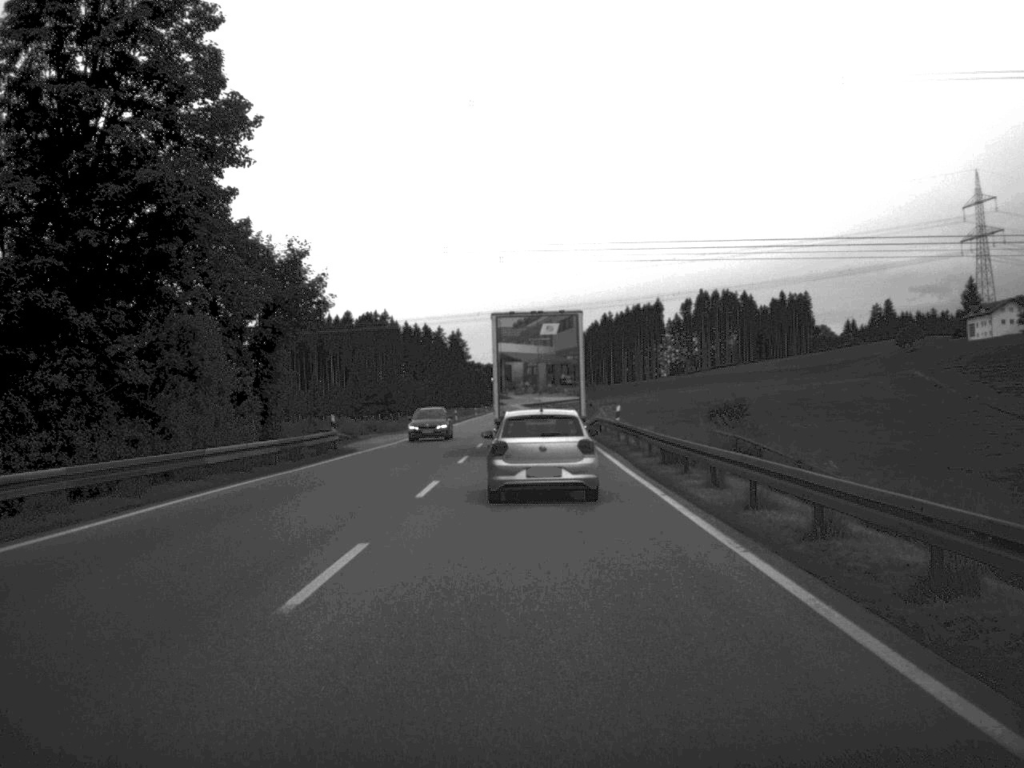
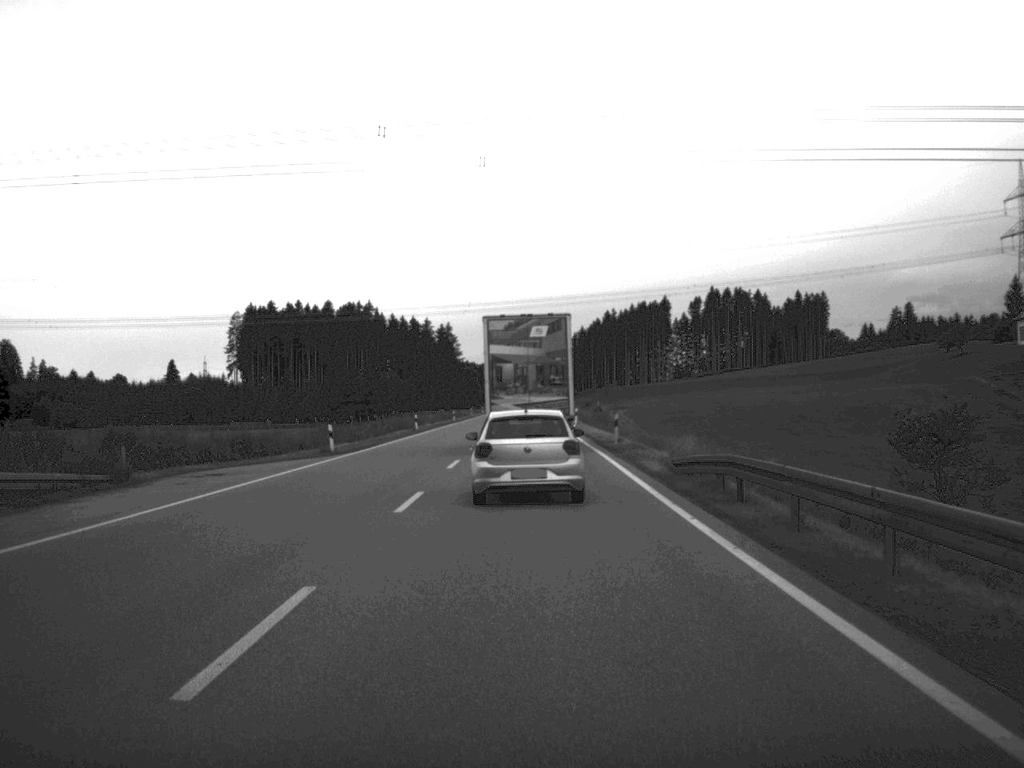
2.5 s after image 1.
(+0.1, +37.9) m; 0°
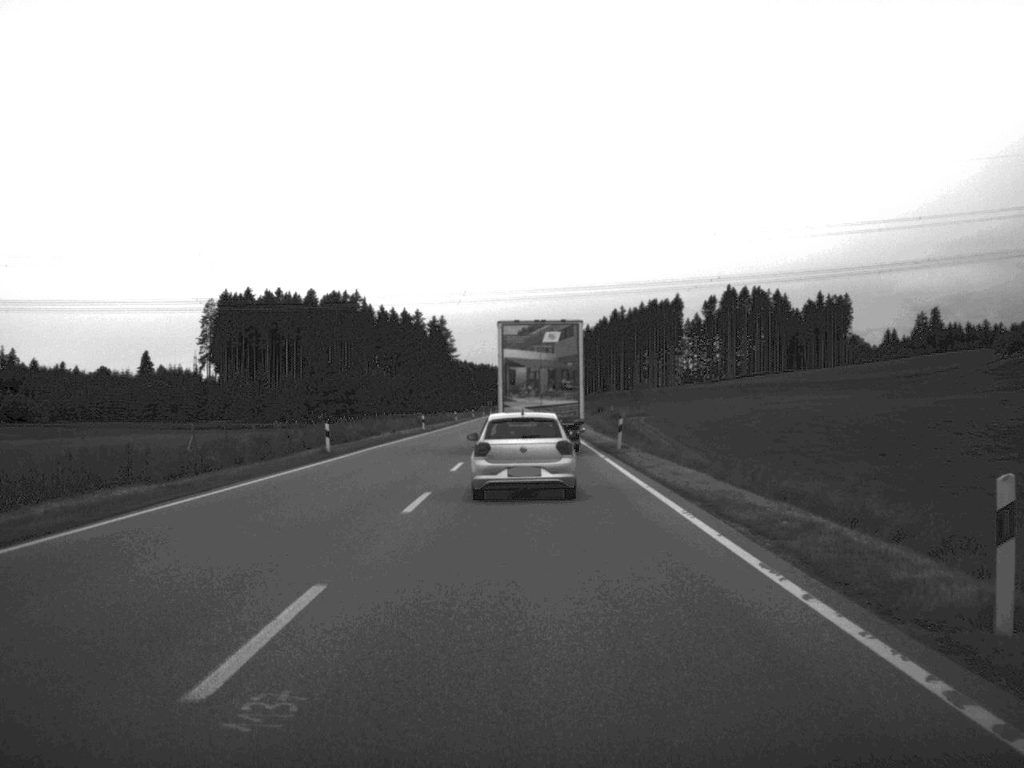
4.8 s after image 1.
(-0.1, +35.7) m; 0°
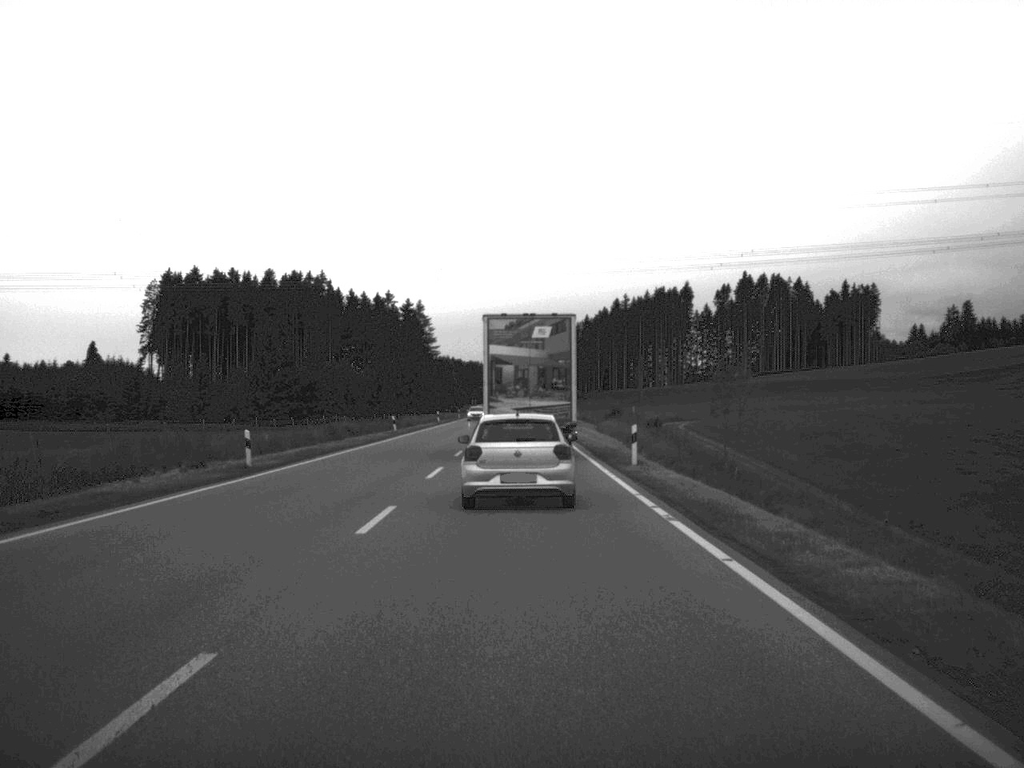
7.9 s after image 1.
(+0.2, +50.3) m; 0°
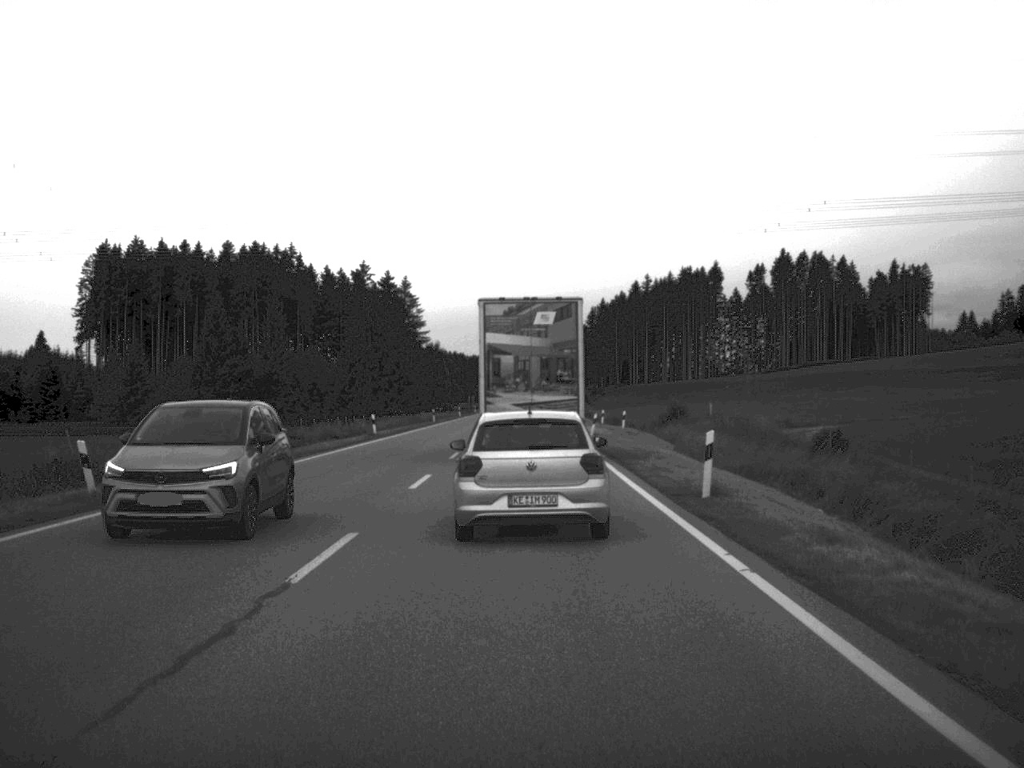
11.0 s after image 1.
(-0.2, +51.5) m; 0°
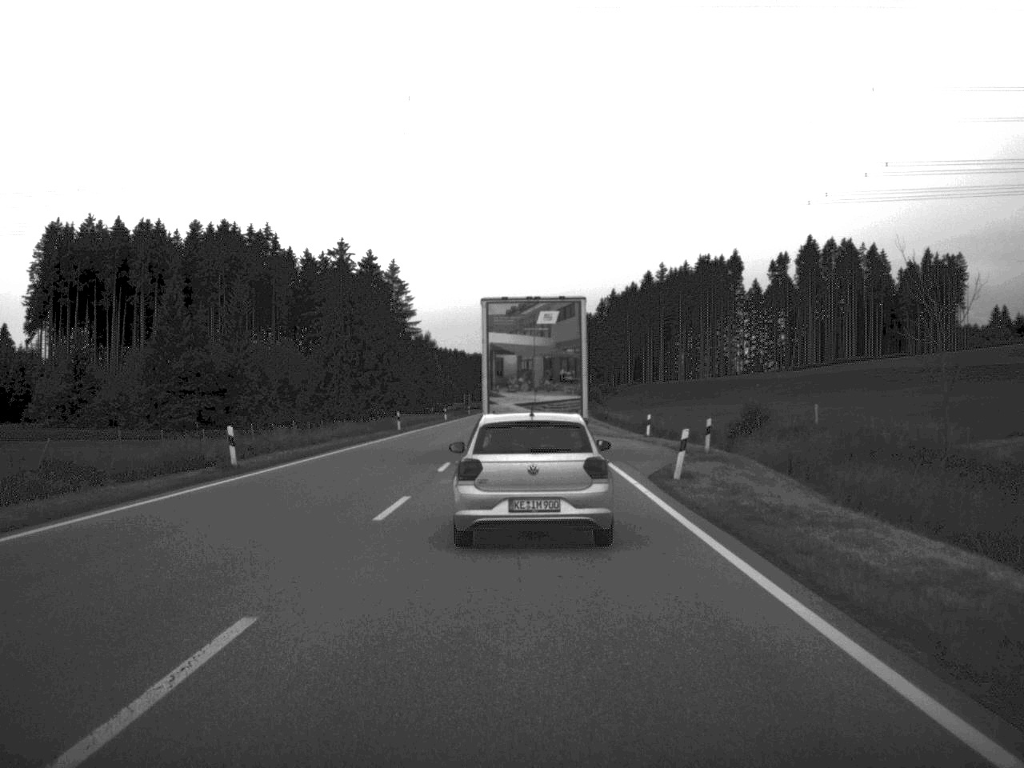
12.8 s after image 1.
(-0.1, +29.6) m; 0°
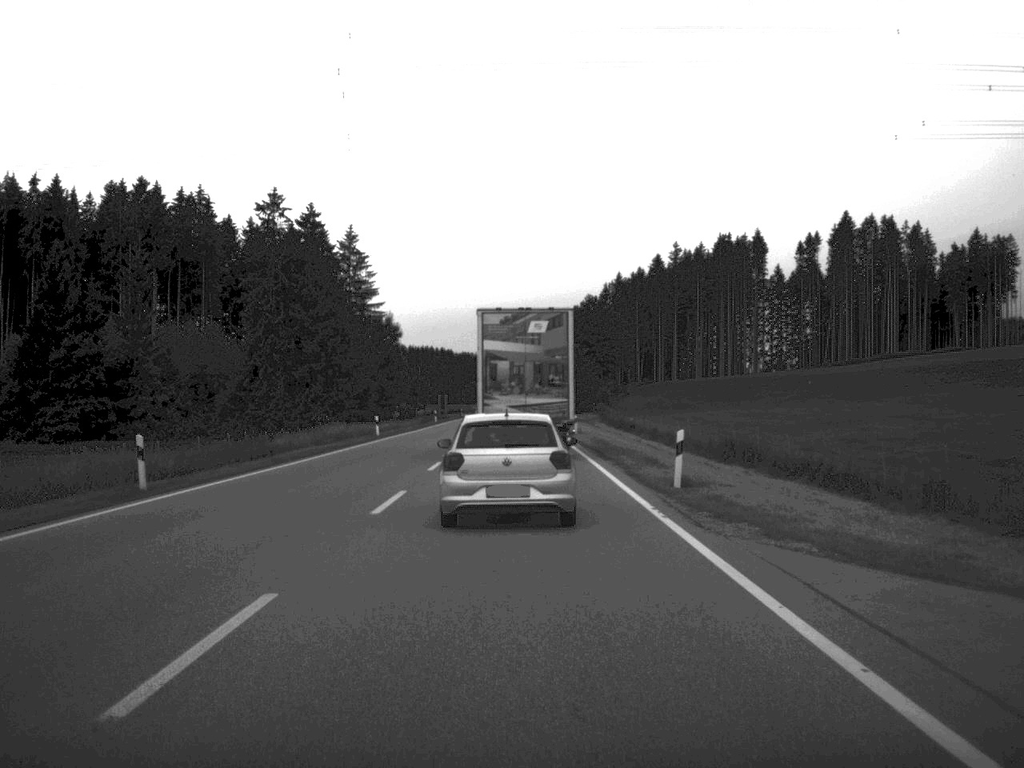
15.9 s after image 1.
(0.0, +46.0) m; 0°
